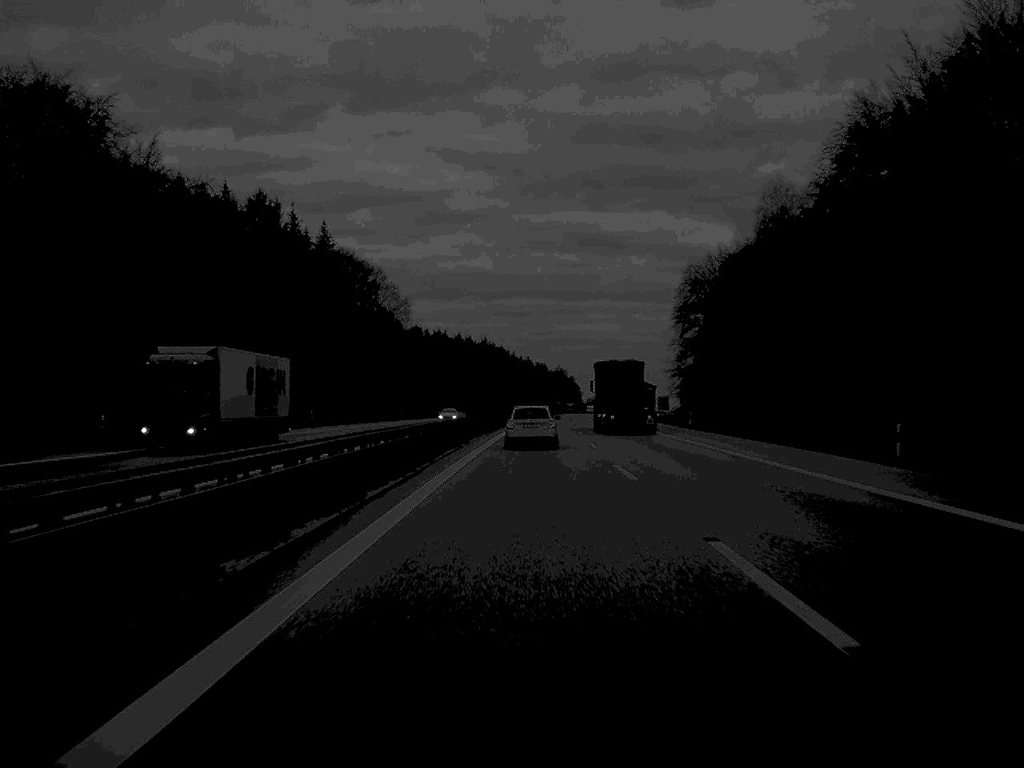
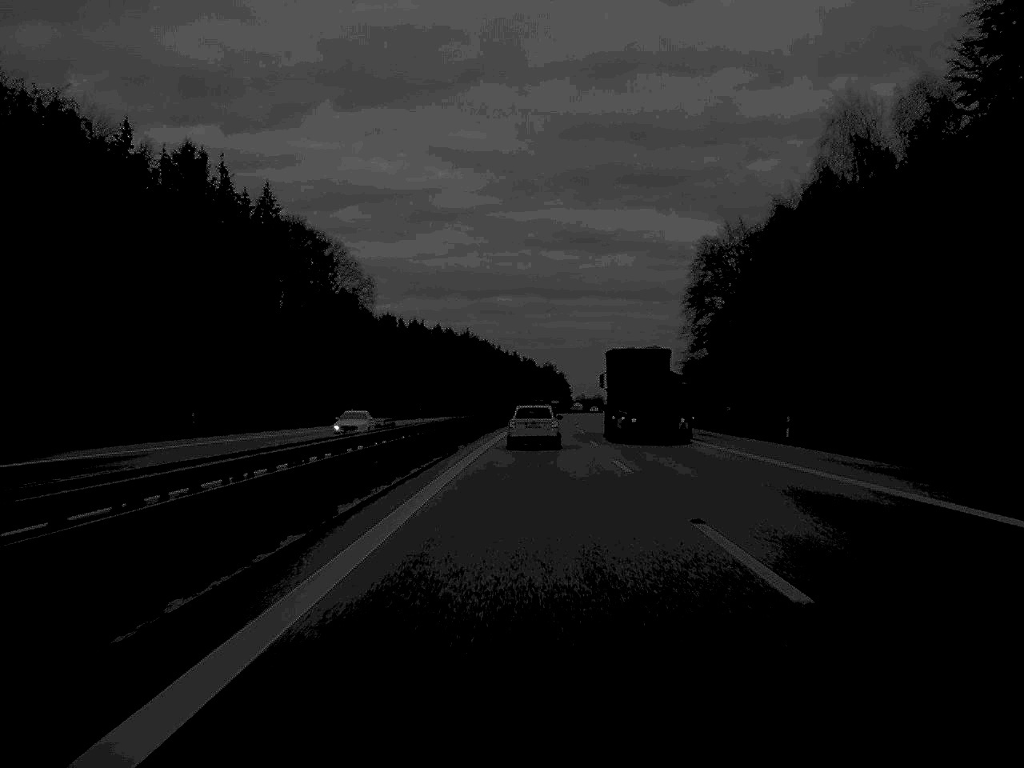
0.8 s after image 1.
(+0.2, +33.5) m; +1°
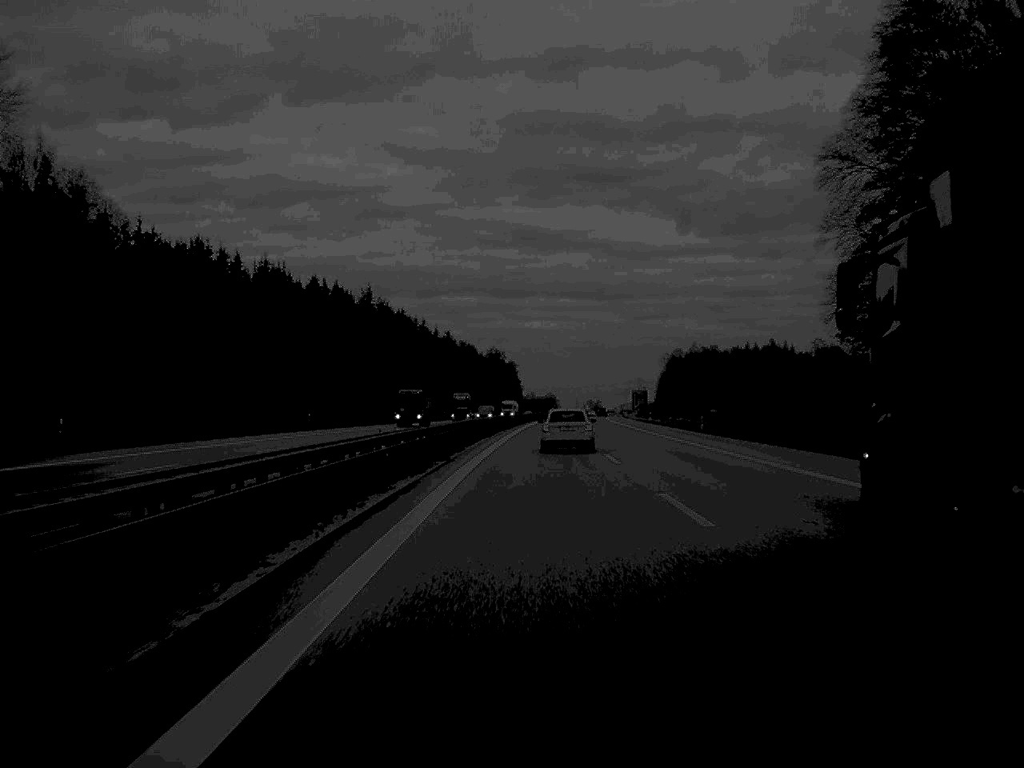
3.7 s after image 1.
(+2.3, +119.1) m; +2°
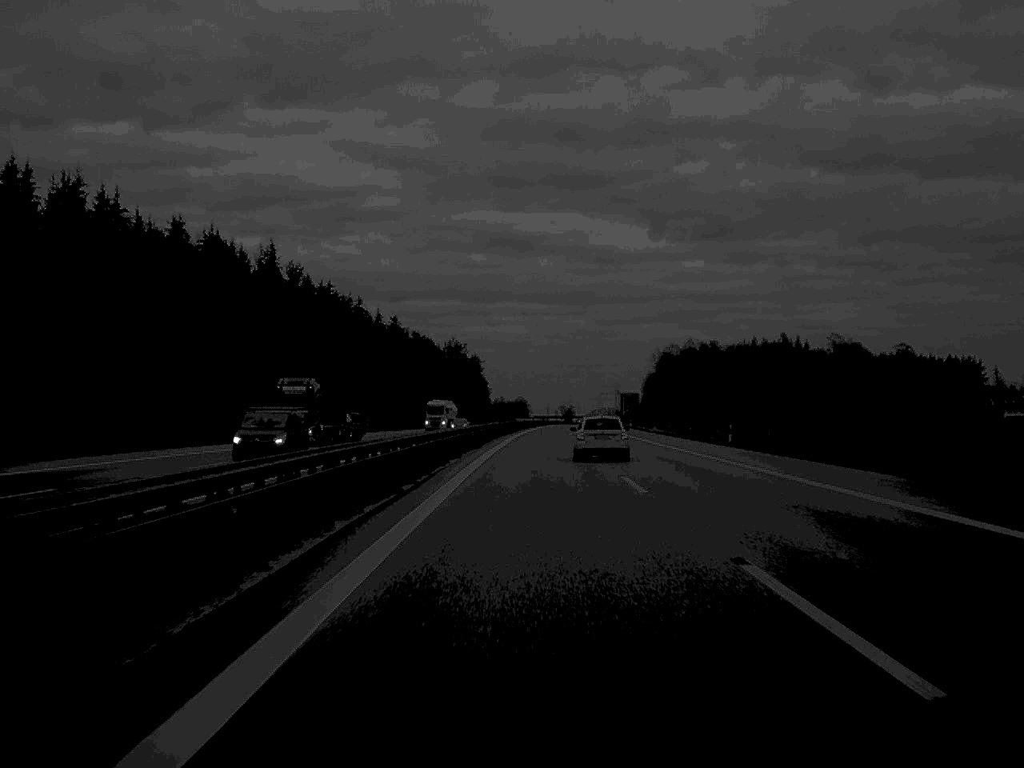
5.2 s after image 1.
(+0.7, +63.5) m; +1°
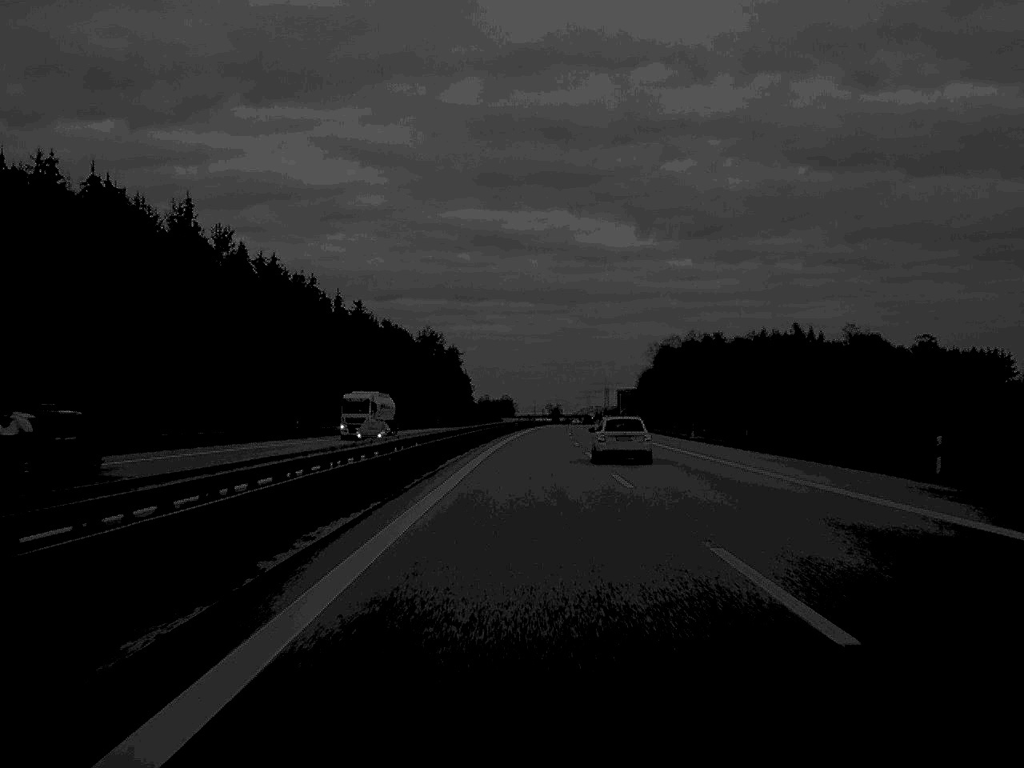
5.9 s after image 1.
(+0.2, +33.6) m; +1°
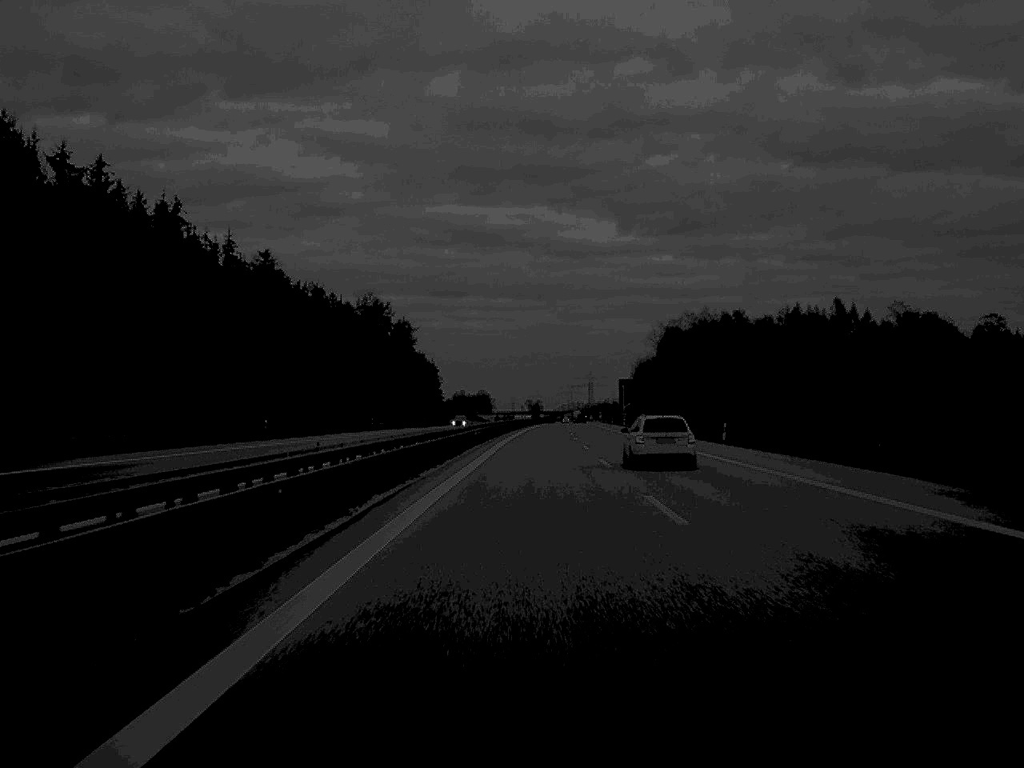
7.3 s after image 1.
(+0.5, +63.4) m; +1°
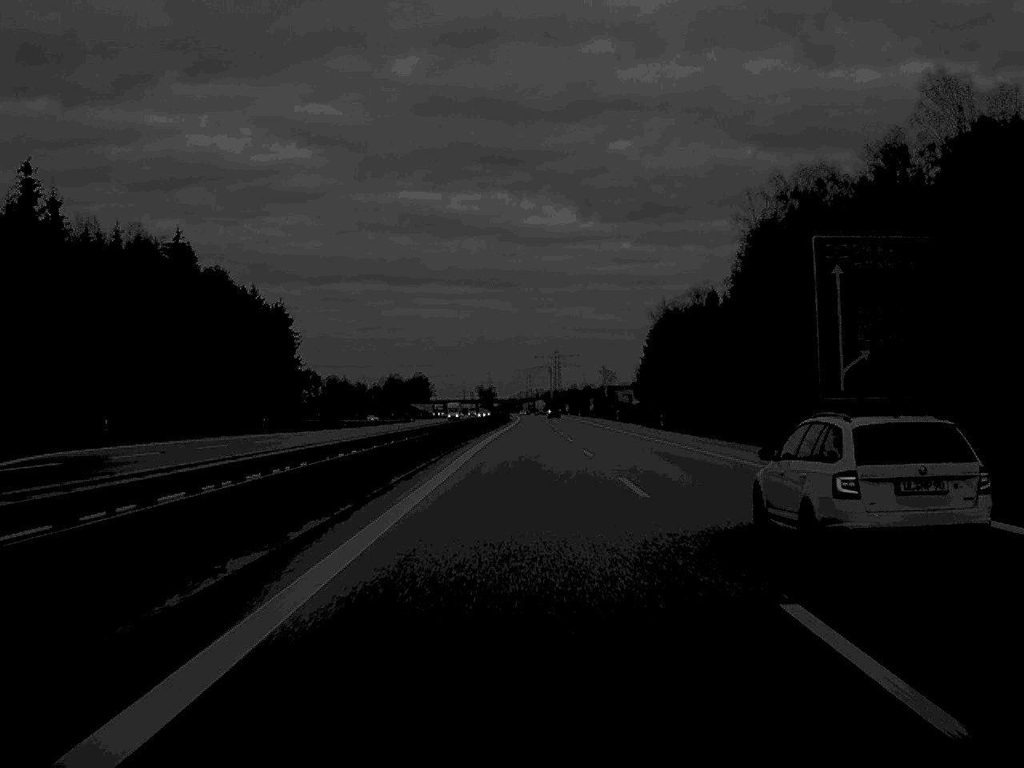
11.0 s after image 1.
(+3.6, +174.6) m; +2°
